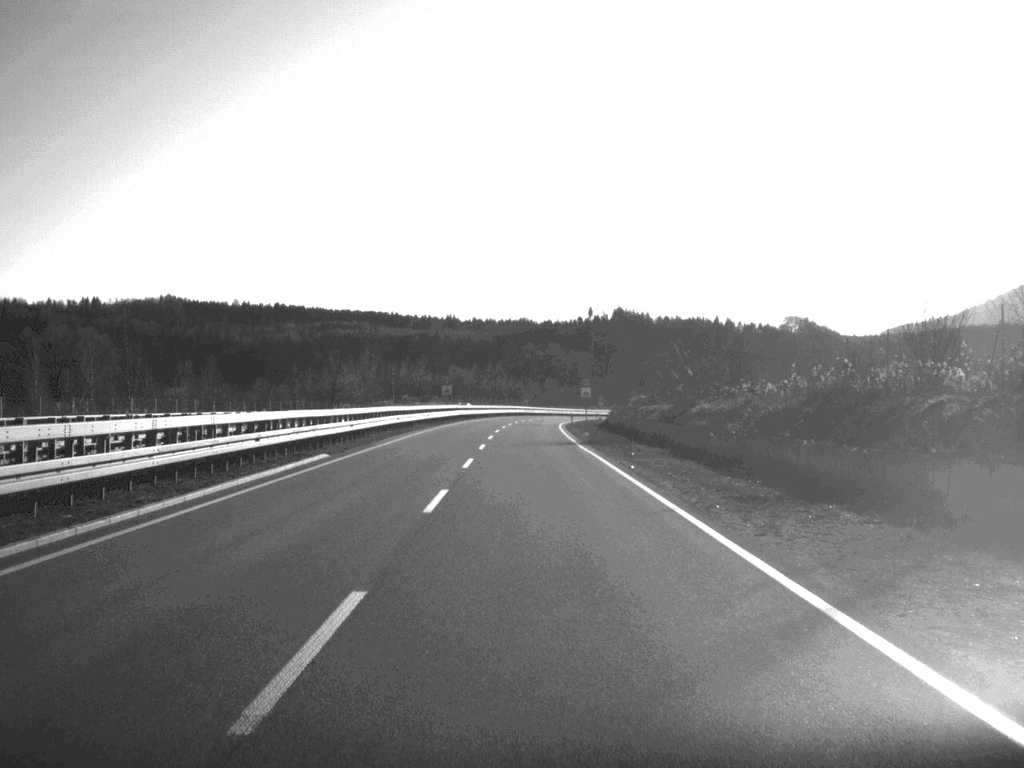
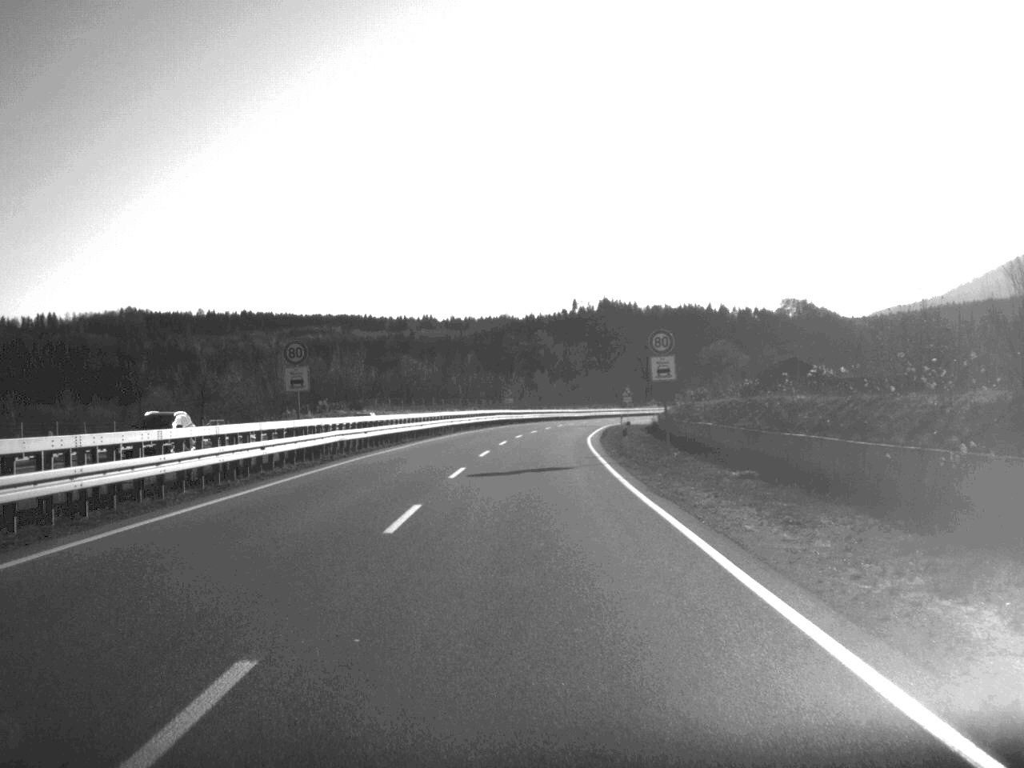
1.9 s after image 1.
(+0.1, +62.4) m; +1°
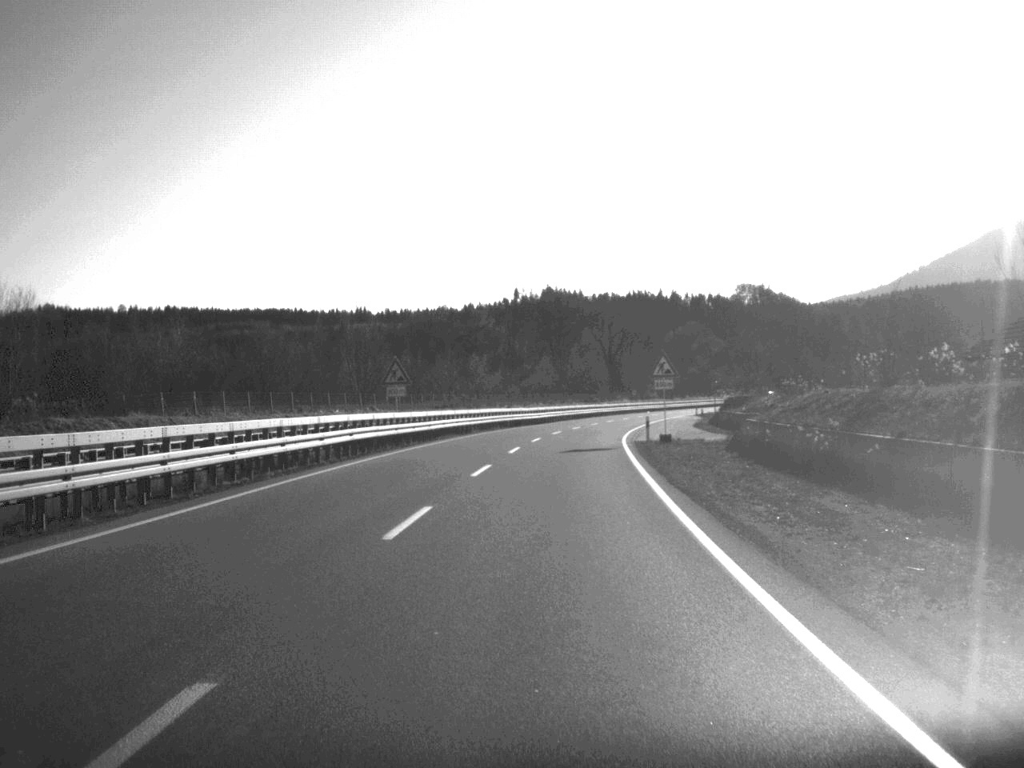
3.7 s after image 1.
(+1.2, +60.2) m; +3°
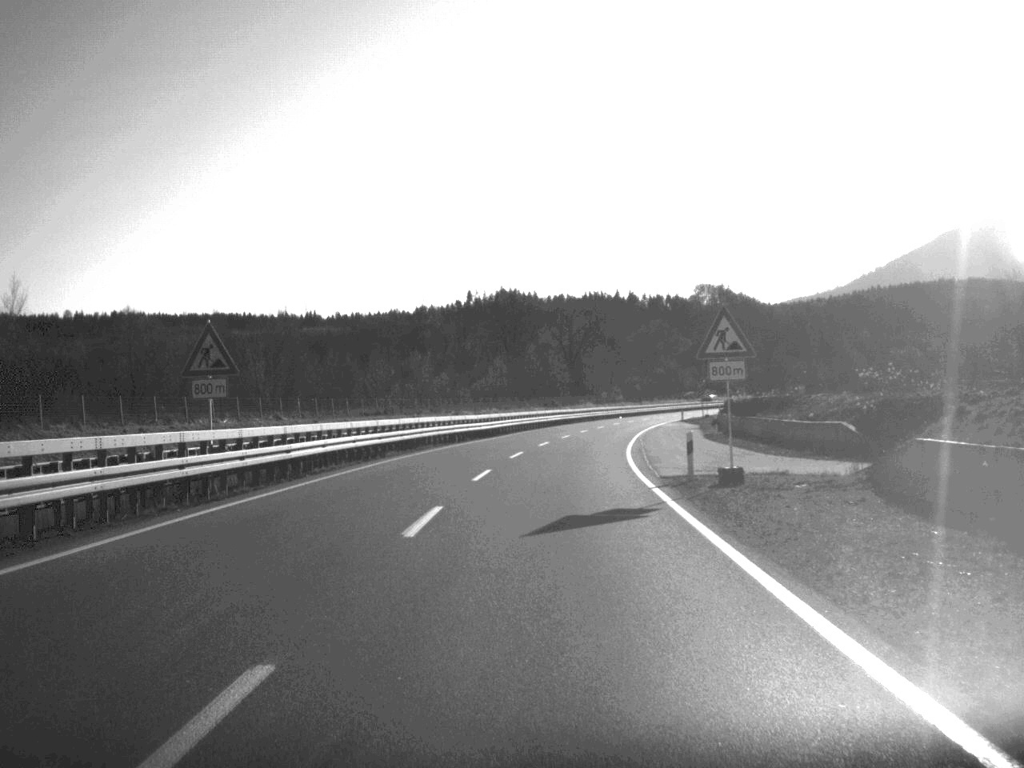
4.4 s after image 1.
(+0.4, +23.2) m; +2°
